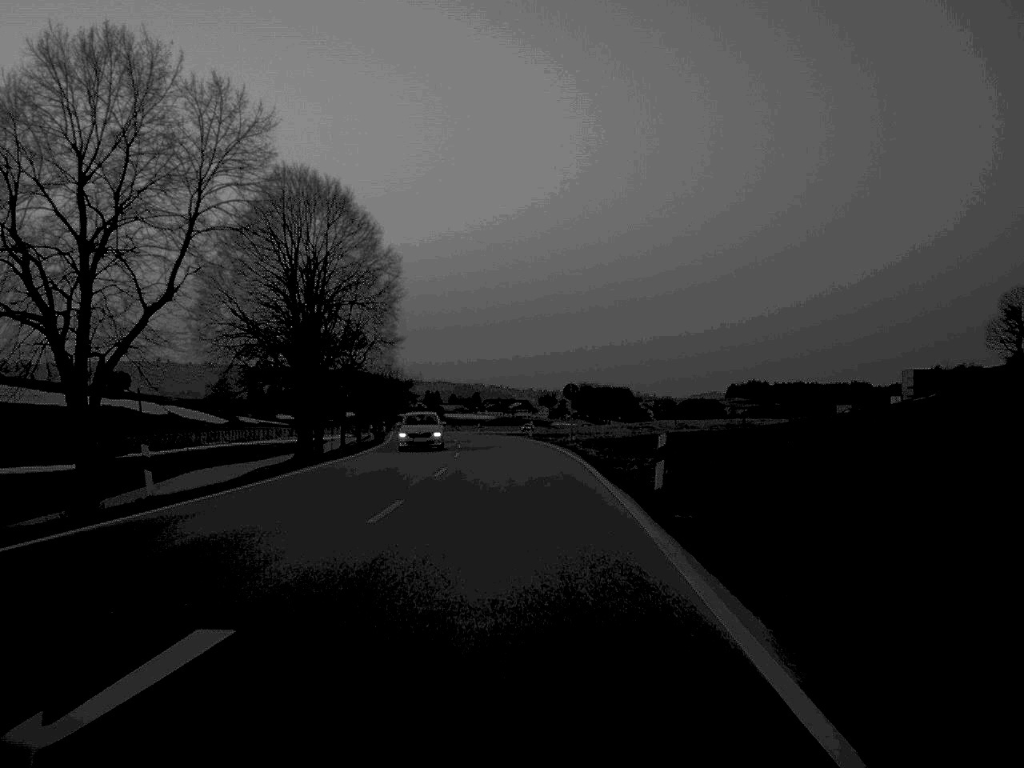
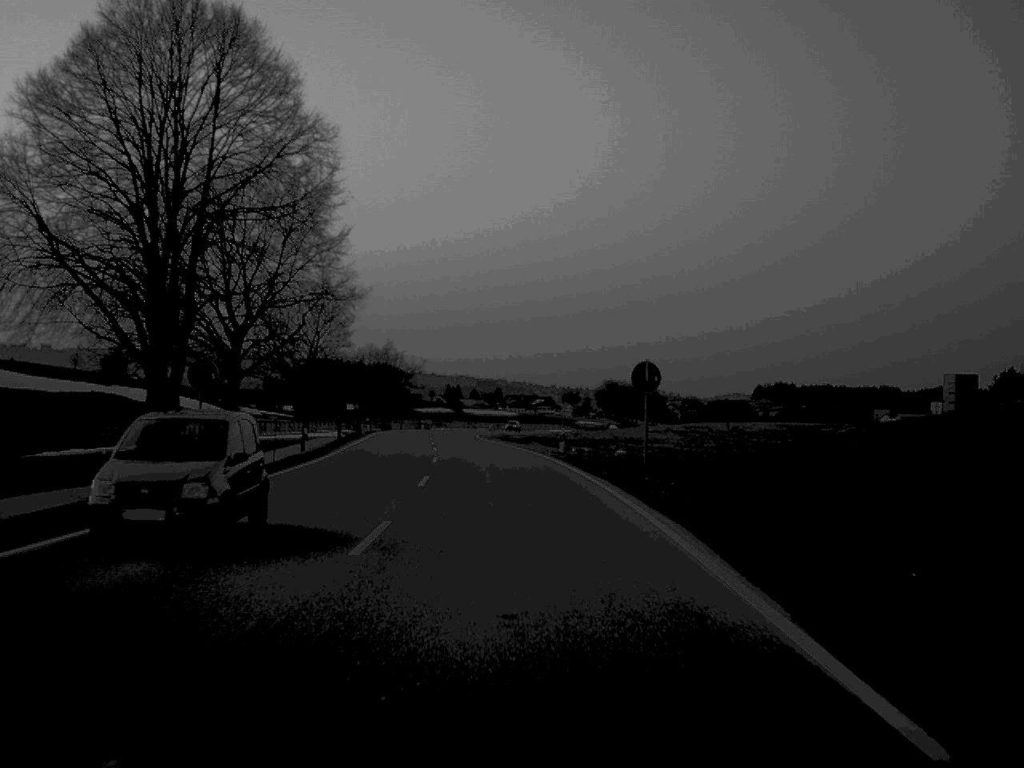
(-0.2, +27.6) m; -1°
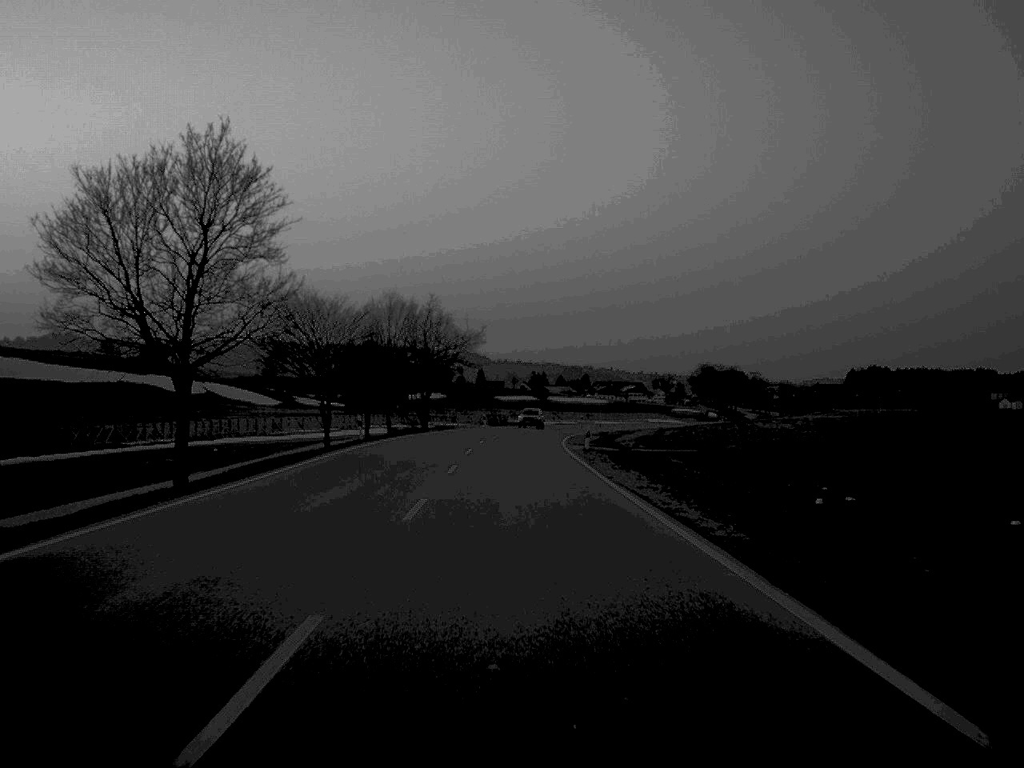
(-1.6, +44.0) m; -4°
